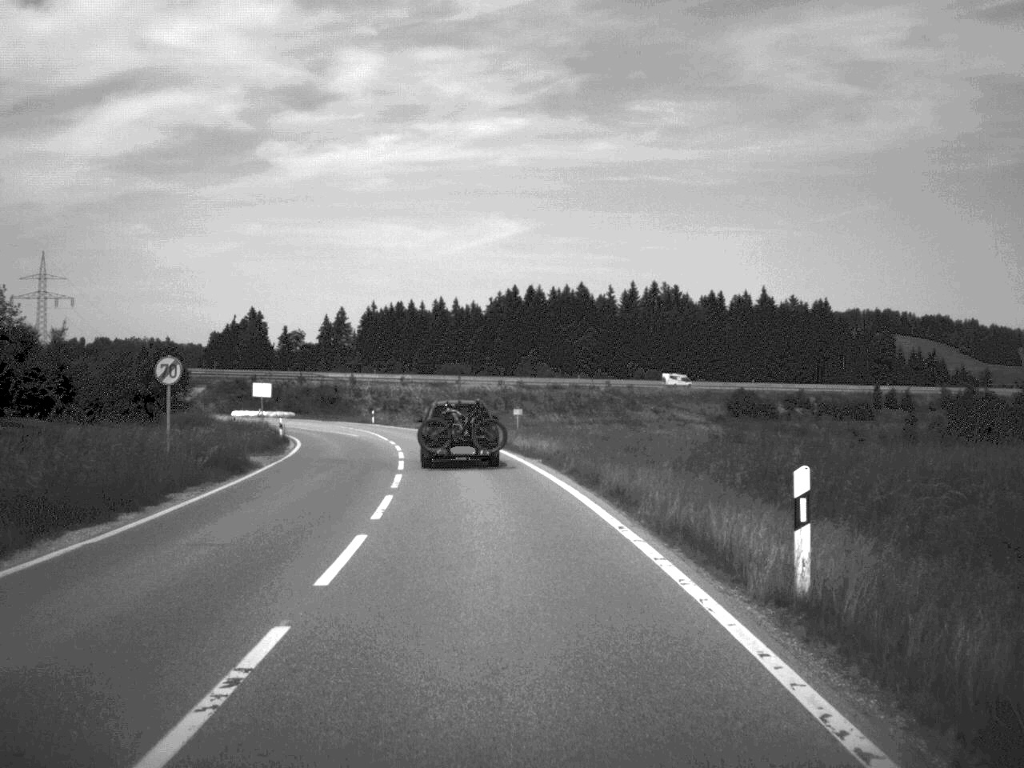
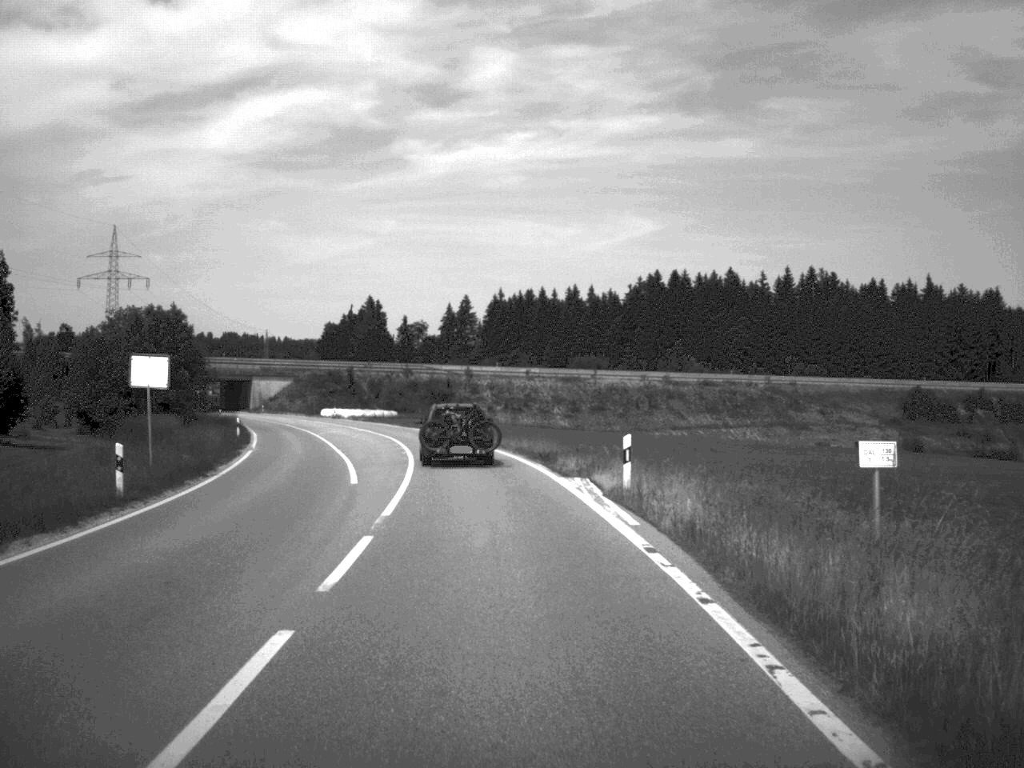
(-1.9, +35.4) m; -6°
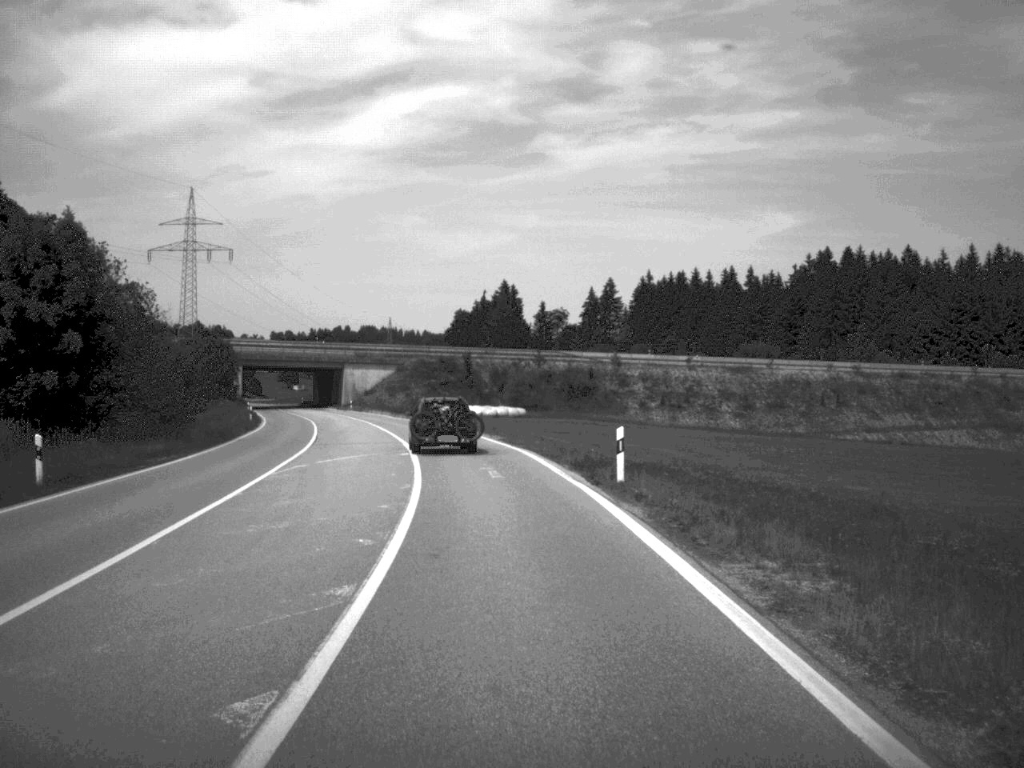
(-2.2, +37.7) m; -6°
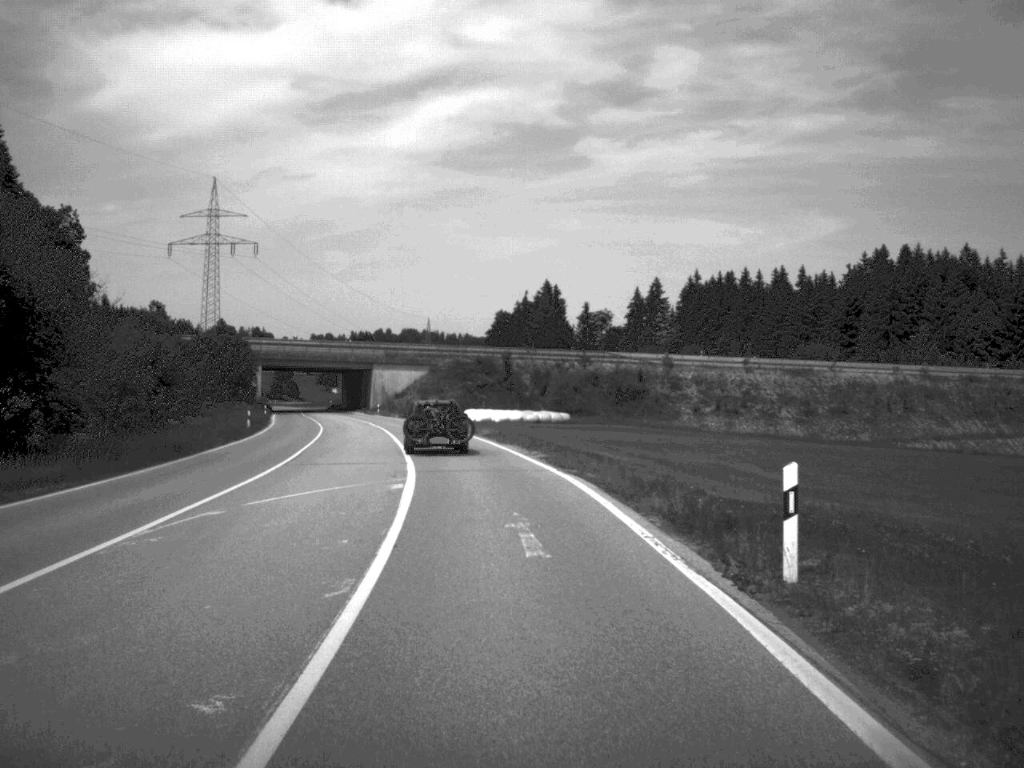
(-0.2, +11.7) m; -2°
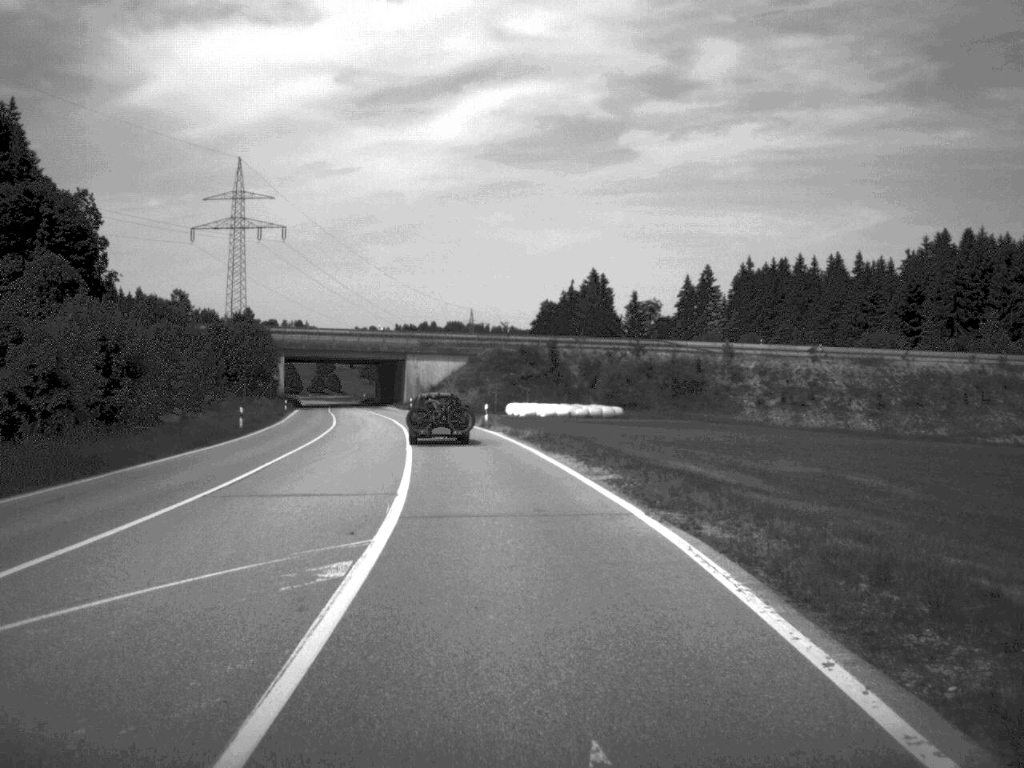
(-0.2, +11.7) m; -2°
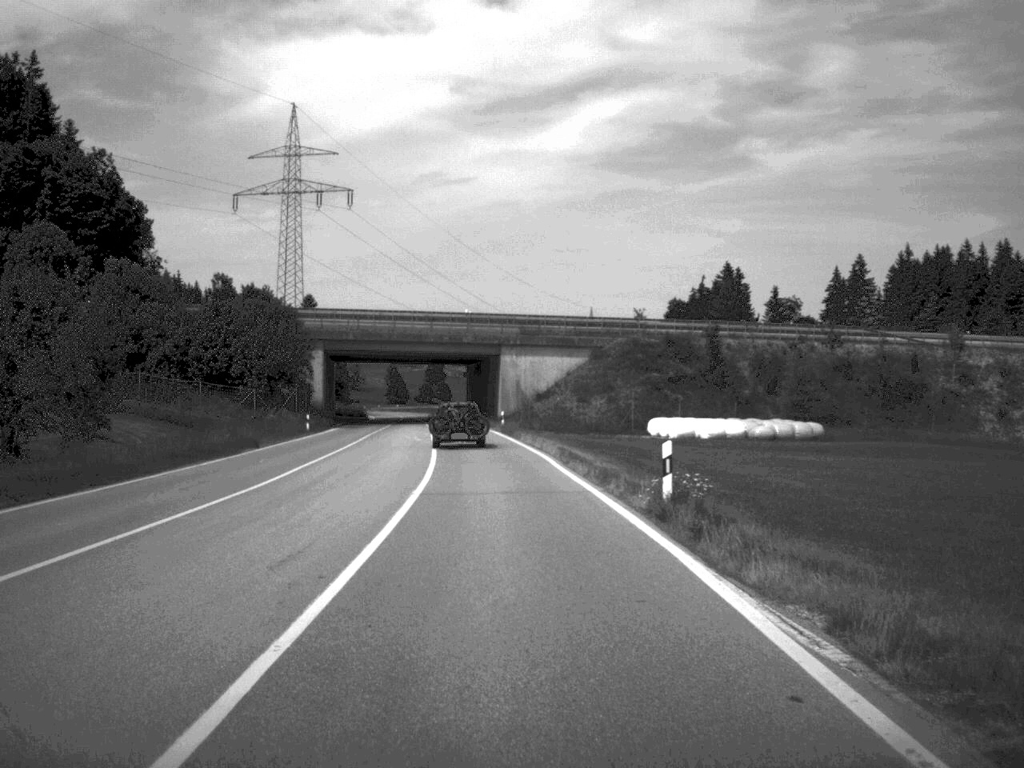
(-1.9, +38.6) m; -5°
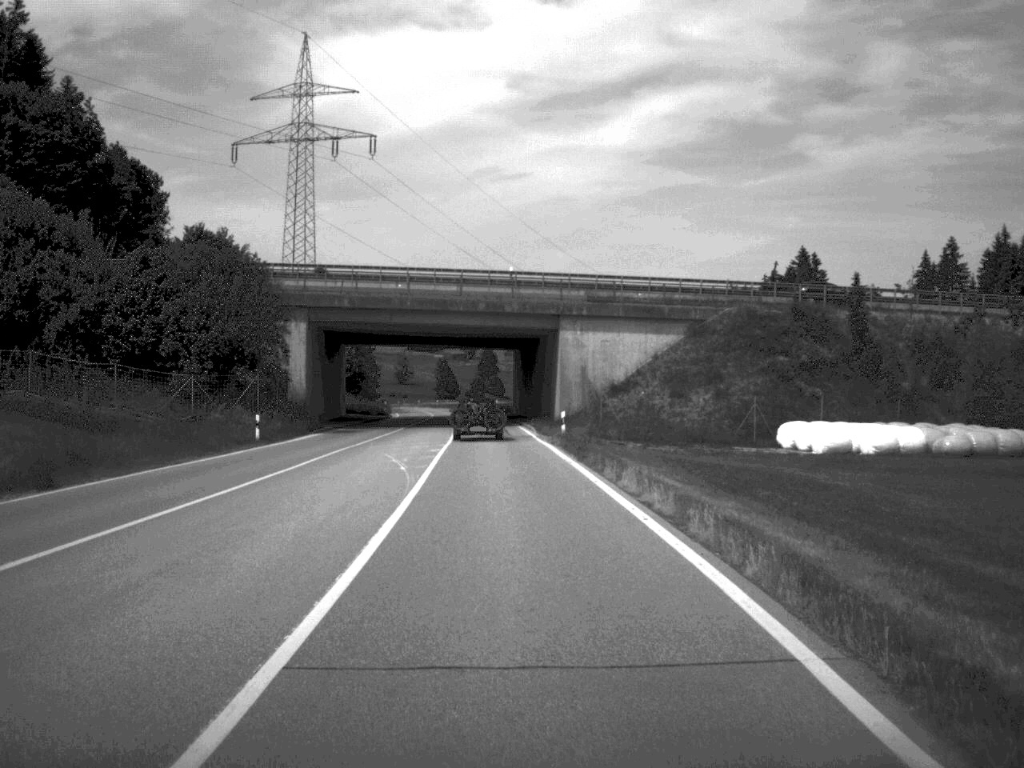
(-0.6, +25.4) m; -2°
